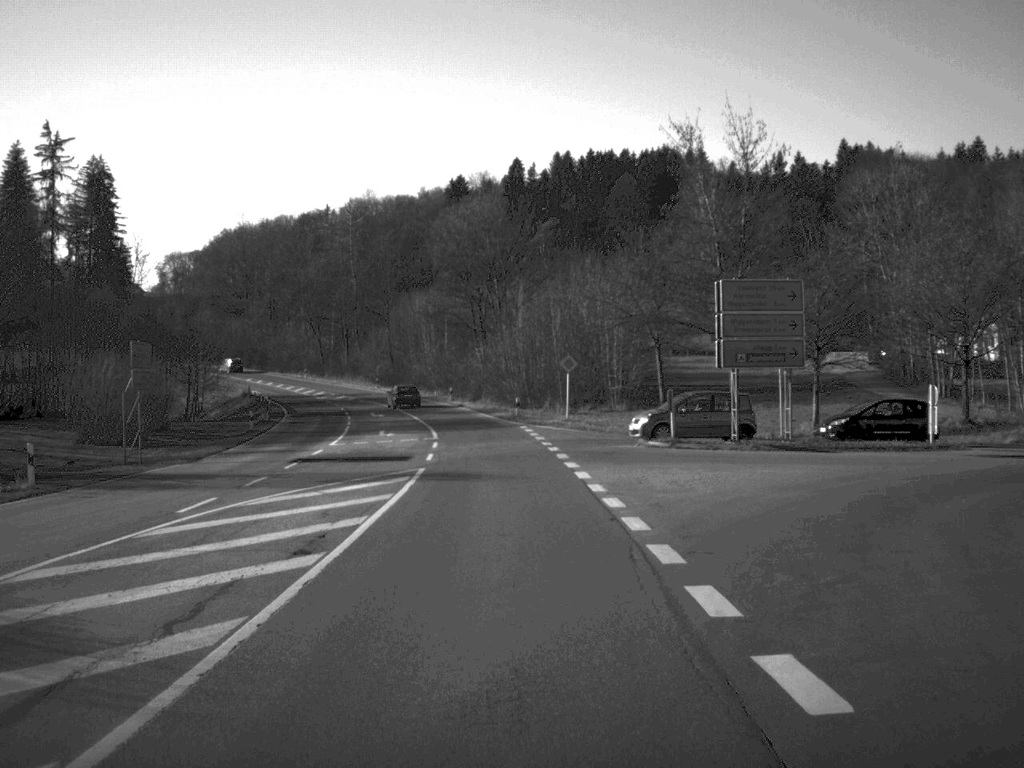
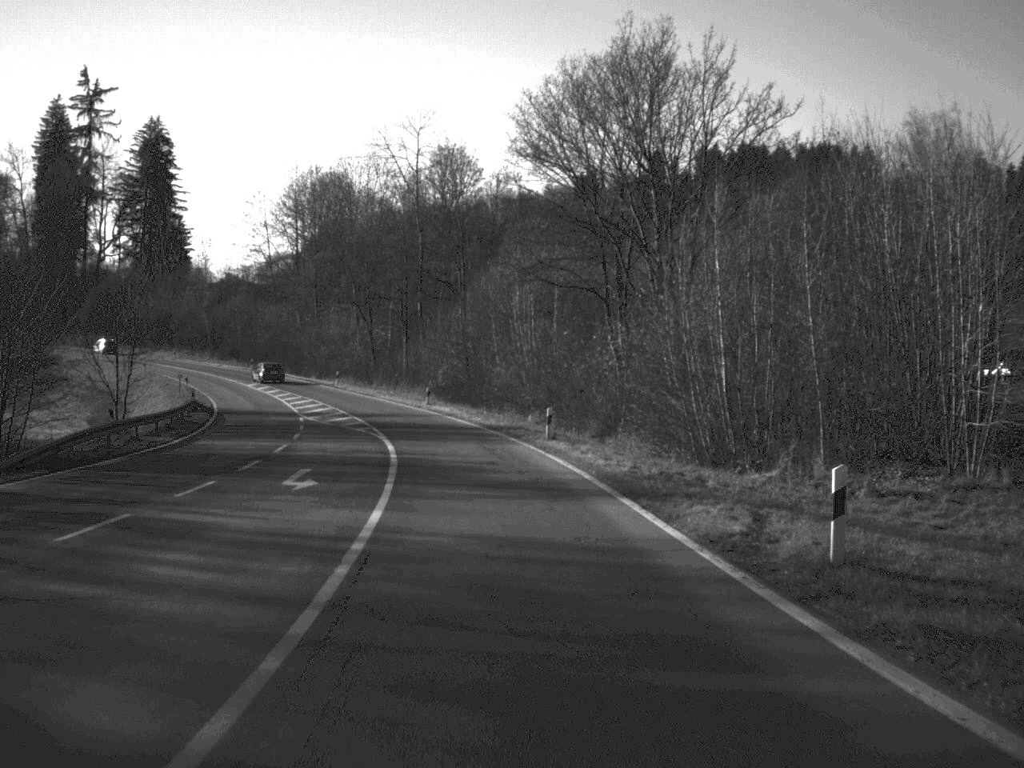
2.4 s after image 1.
(-2.0, +48.3) m; -6°
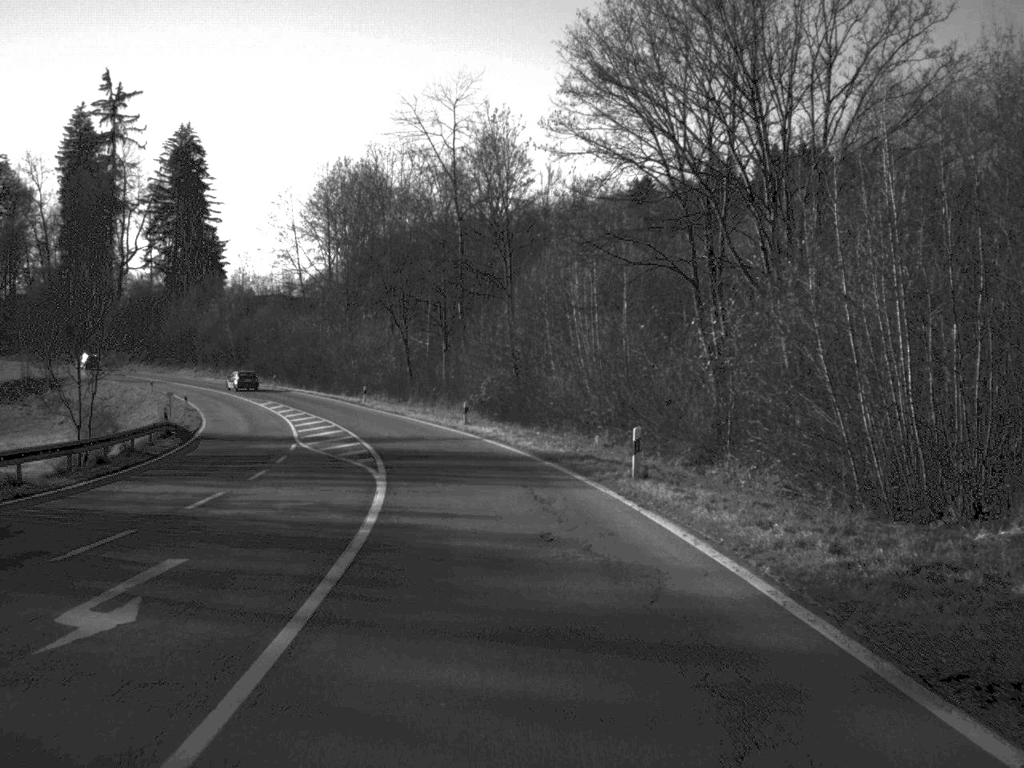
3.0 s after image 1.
(-0.3, +13.0) m; -3°
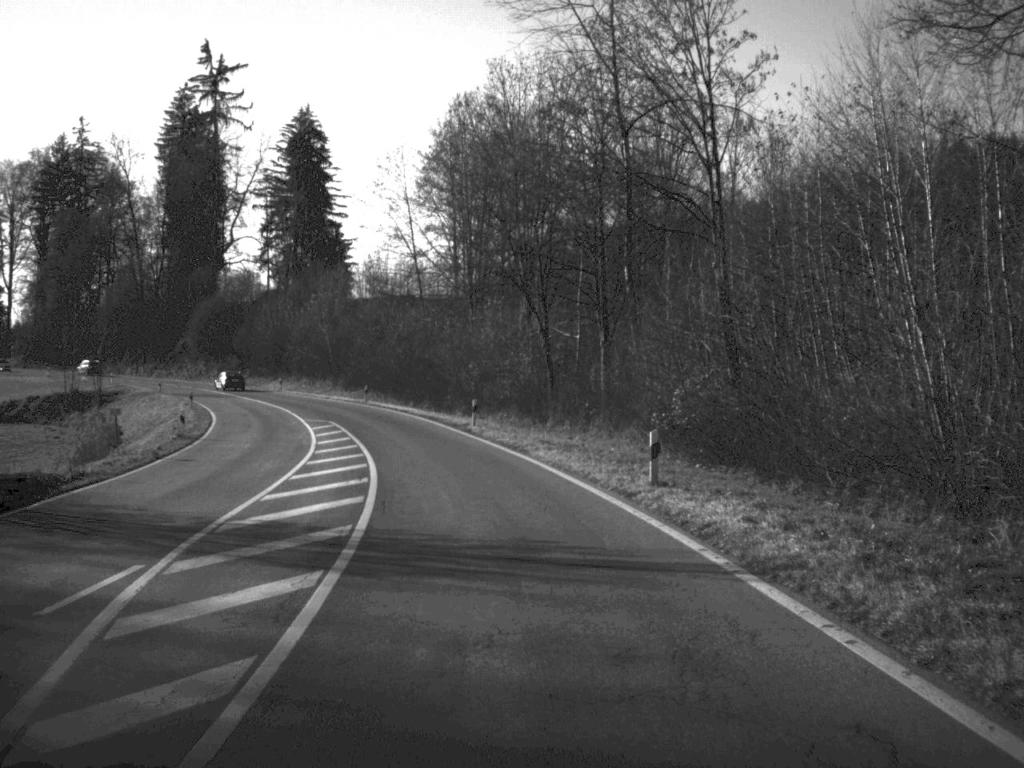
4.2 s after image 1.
(-1.7, +27.4) m; -7°
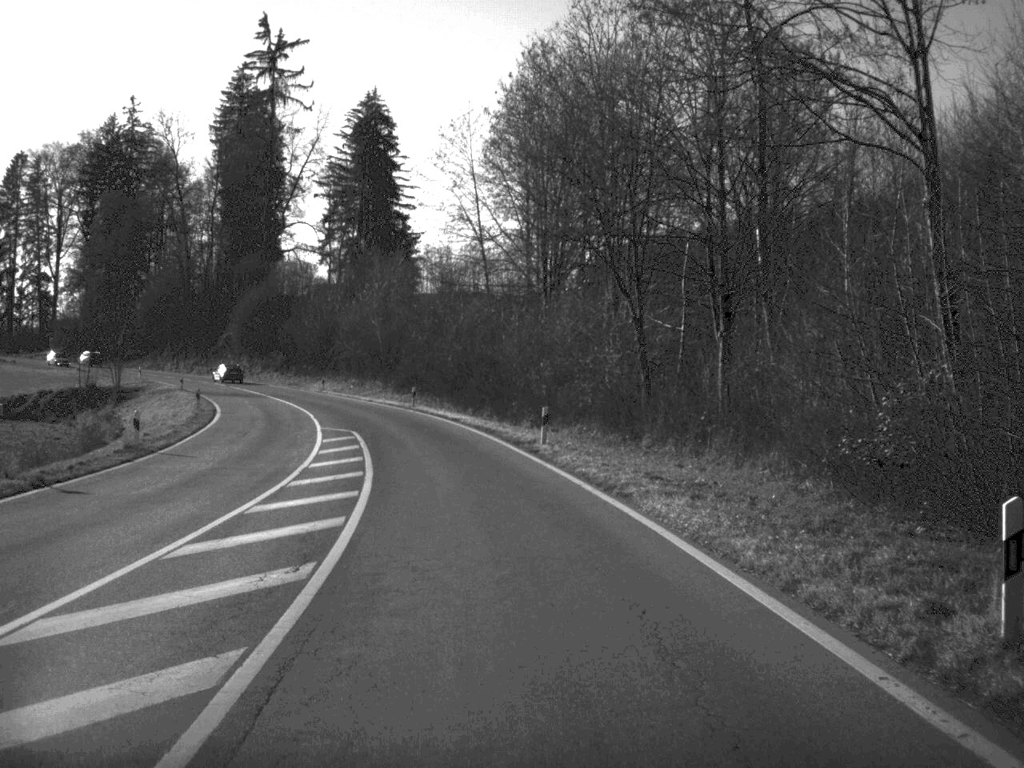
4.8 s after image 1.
(-0.4, +12.7) m; -3°
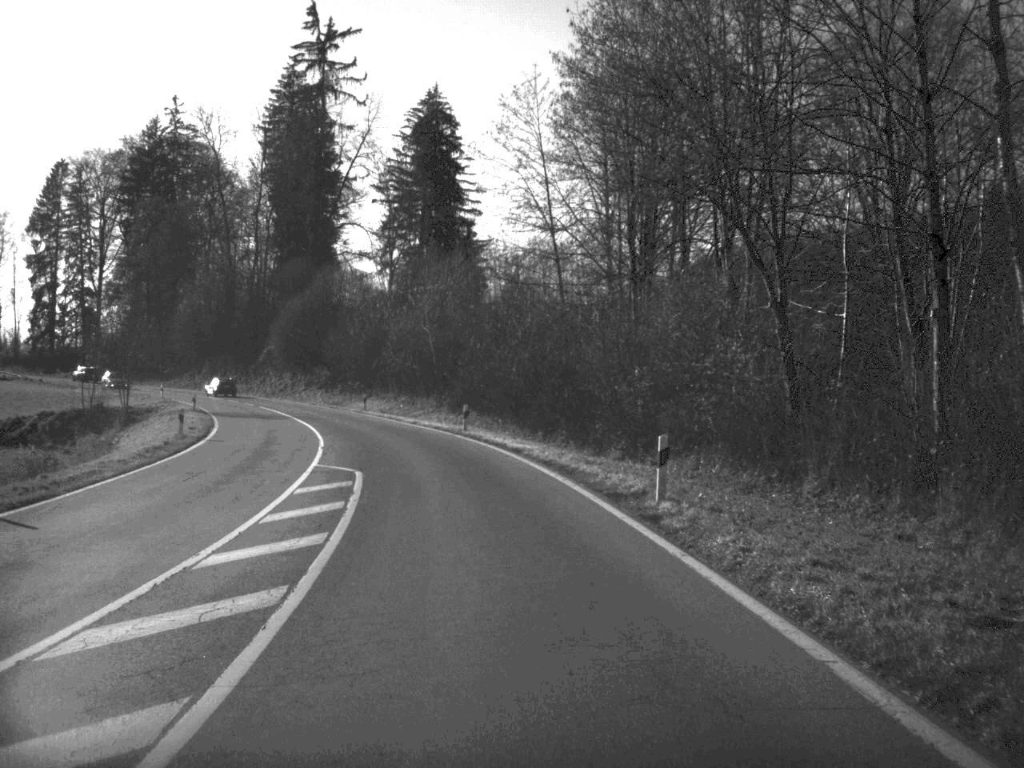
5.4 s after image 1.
(-0.4, +13.3) m; -3°
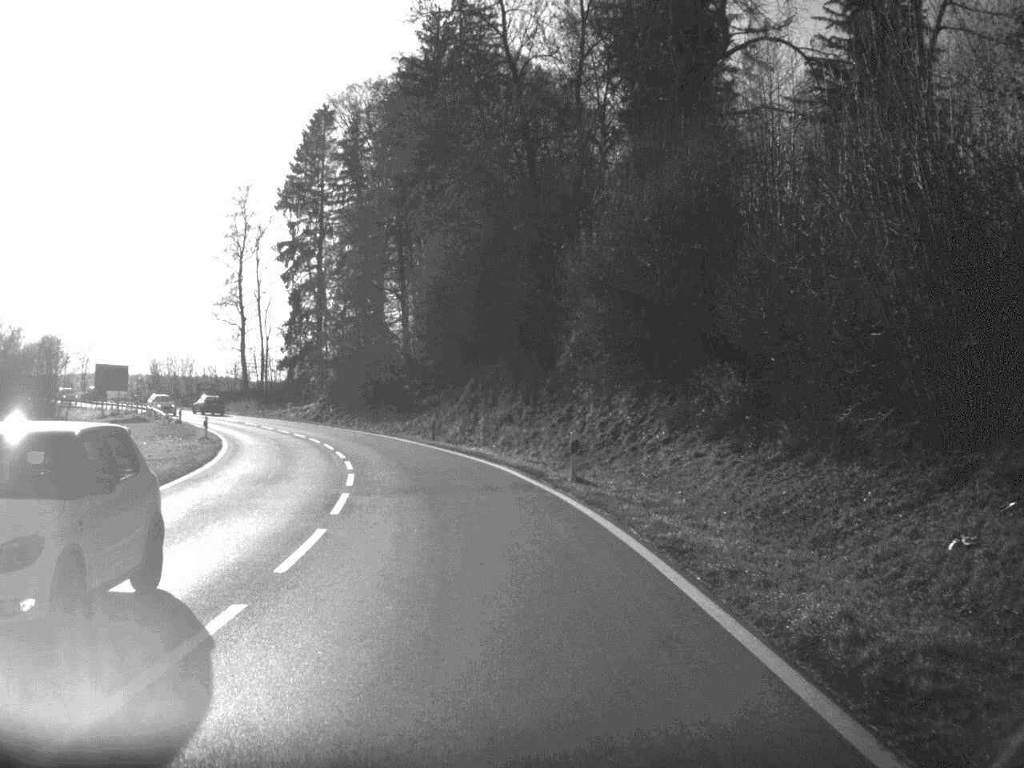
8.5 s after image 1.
(-10.4, +65.9) m; -18°
